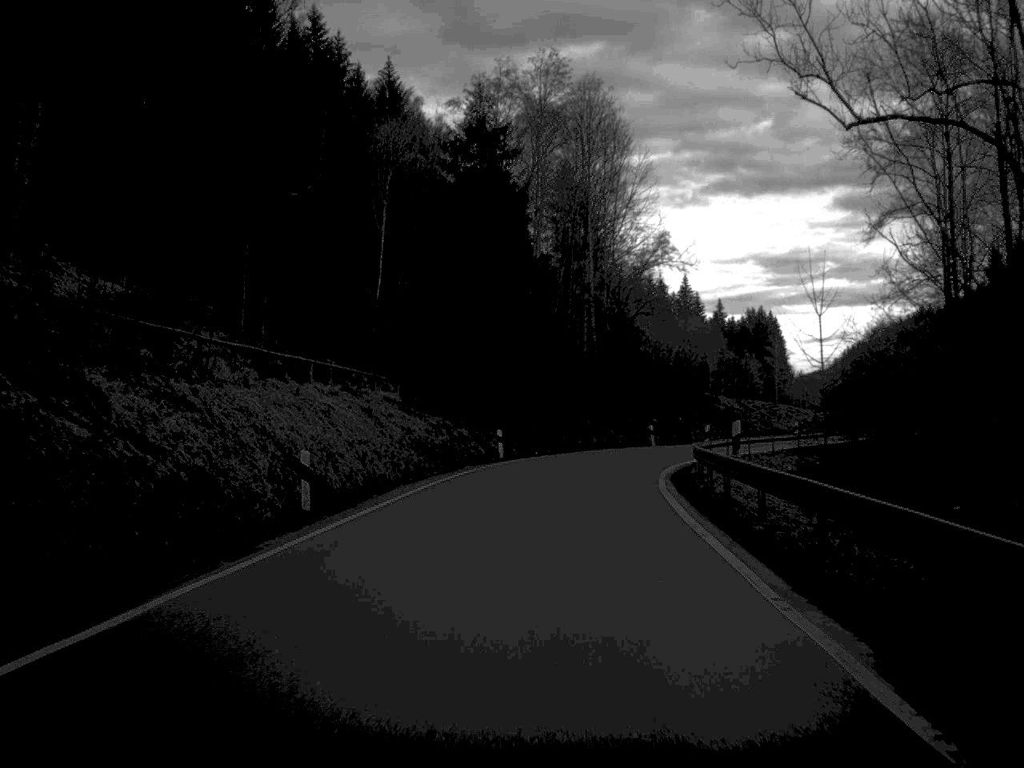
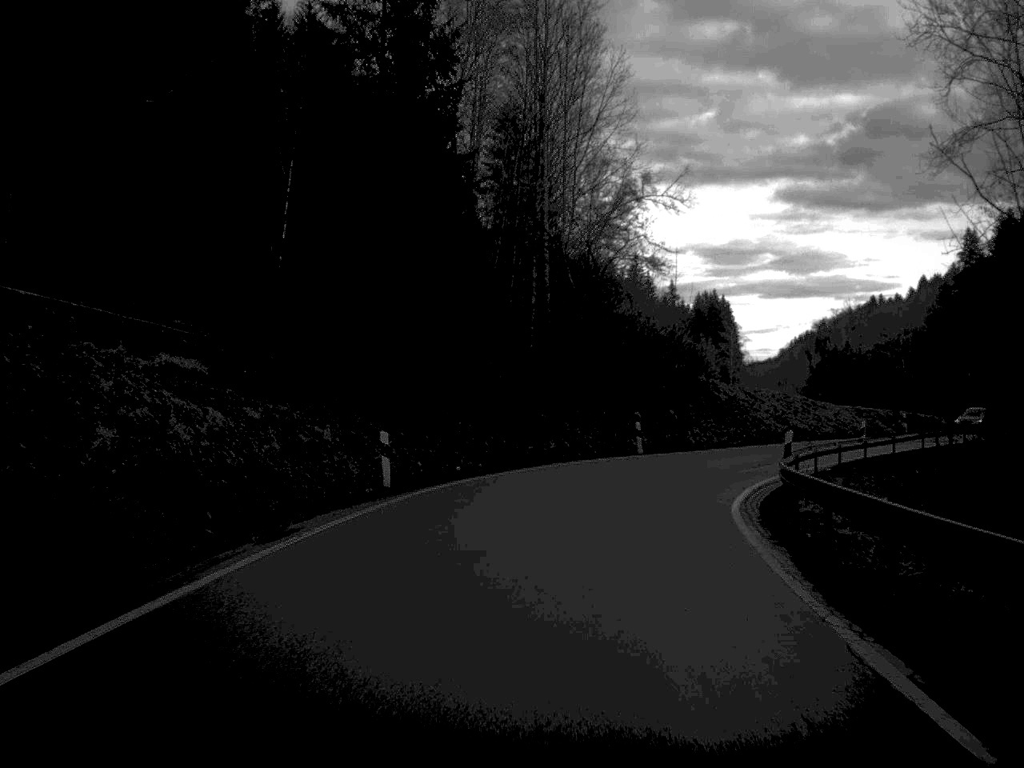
(+0.4, +21.4) m; +3°
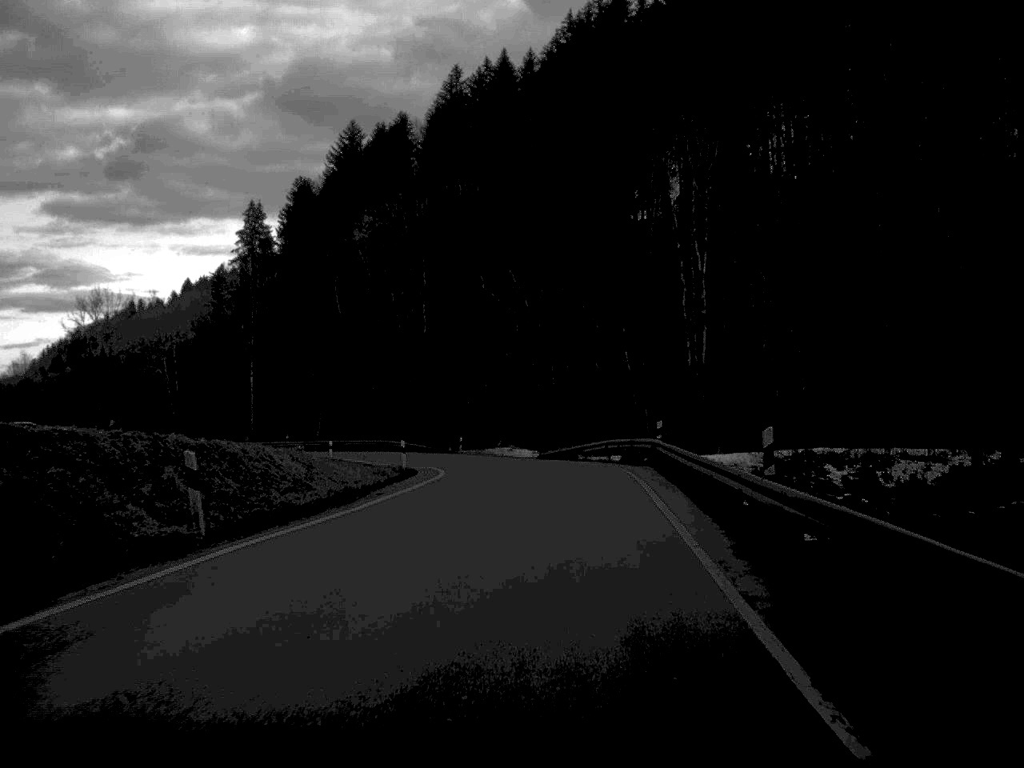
(+14.2, +49.0) m; +33°
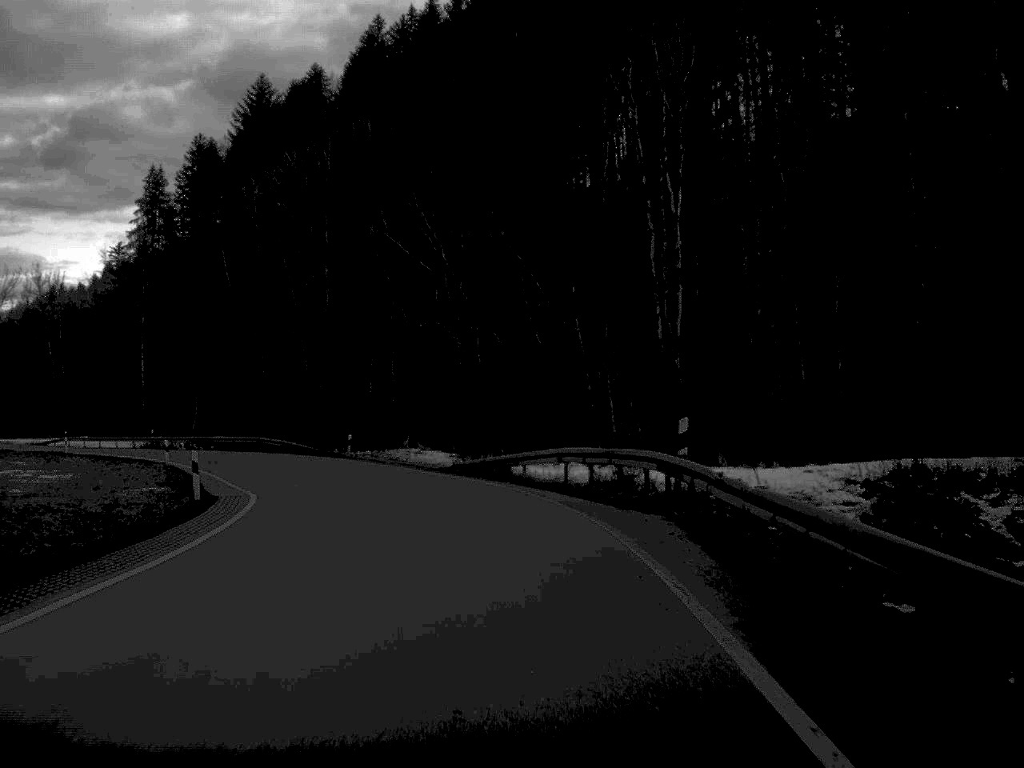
(+0.8, +20.8) m; +2°
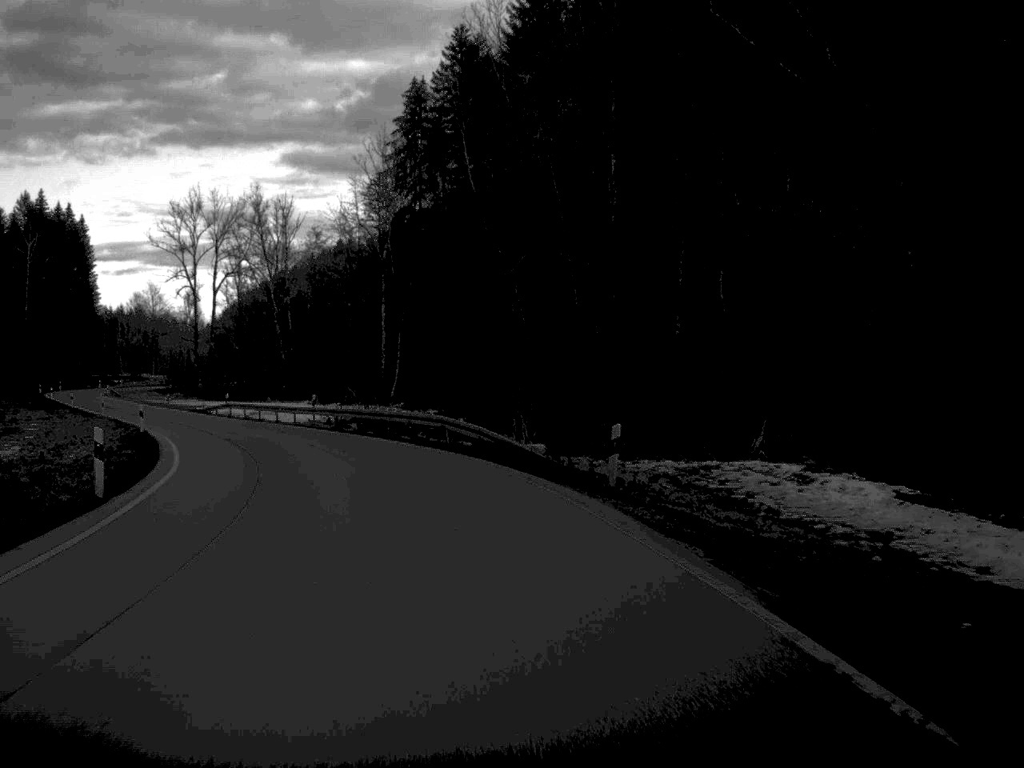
(-3.9, +33.5) m; -14°
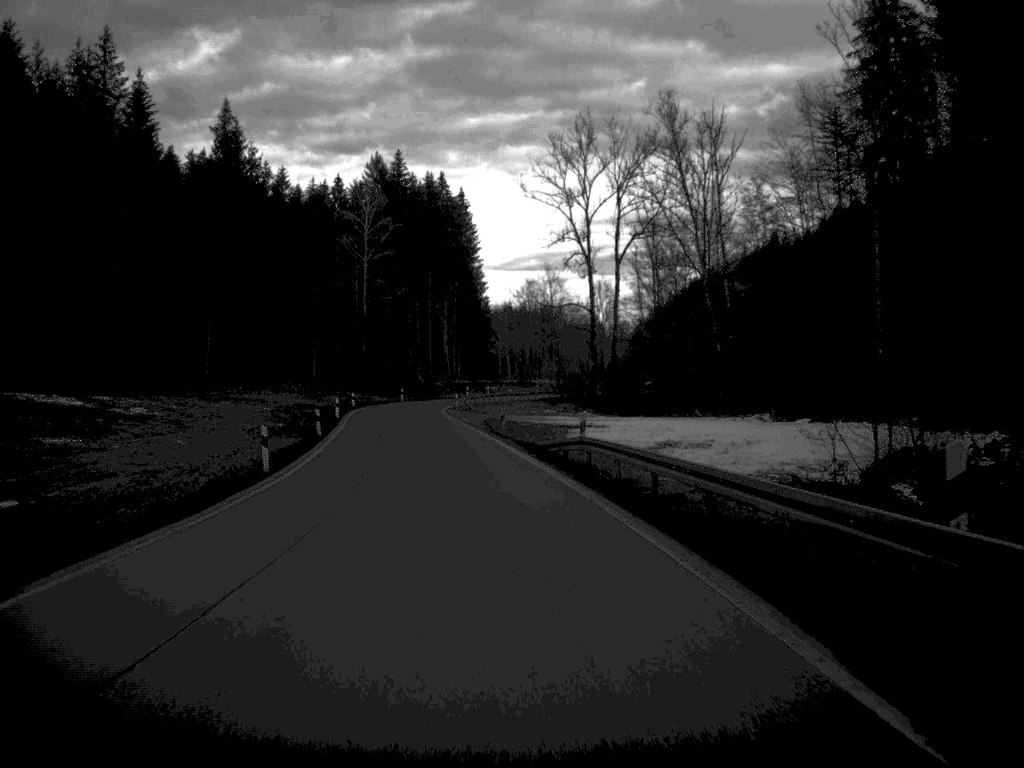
(-8.2, +42.9) m; -19°
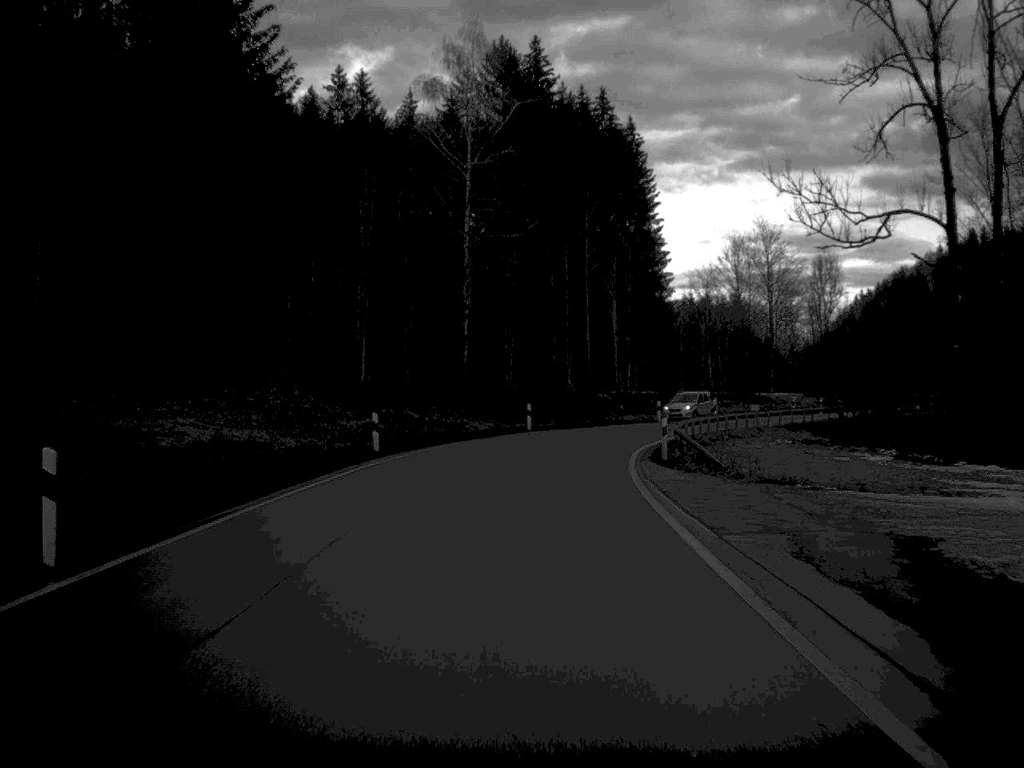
(-4.2, +57.3) m; -7°
